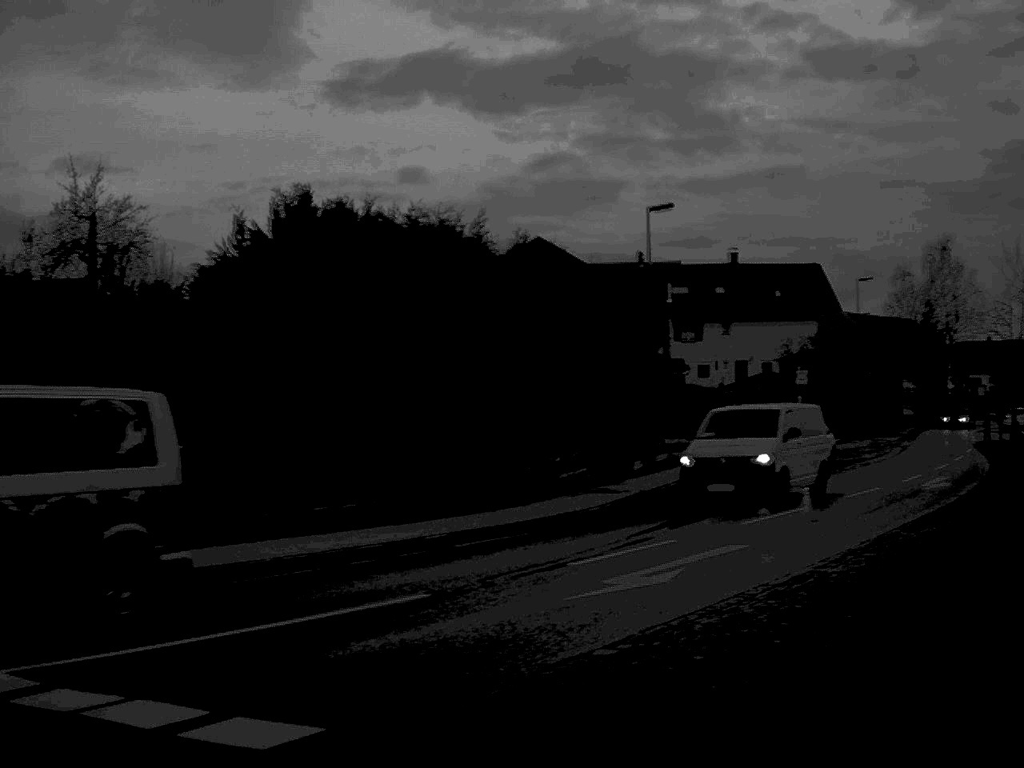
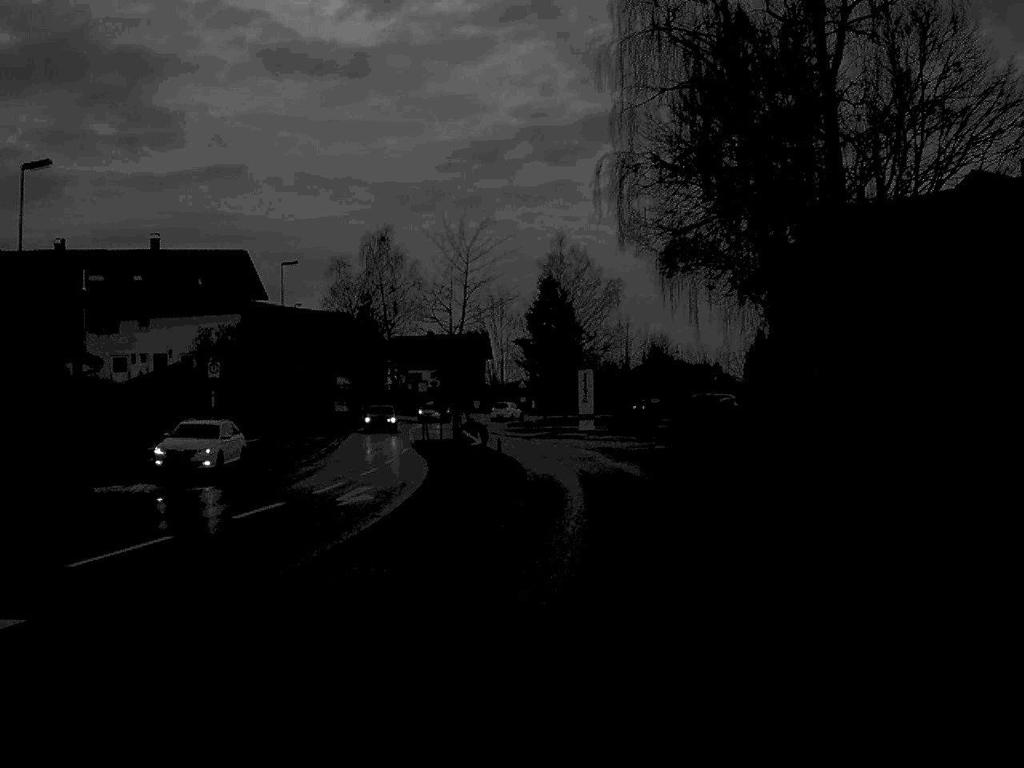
(+1.6, +5.7) m; +25°
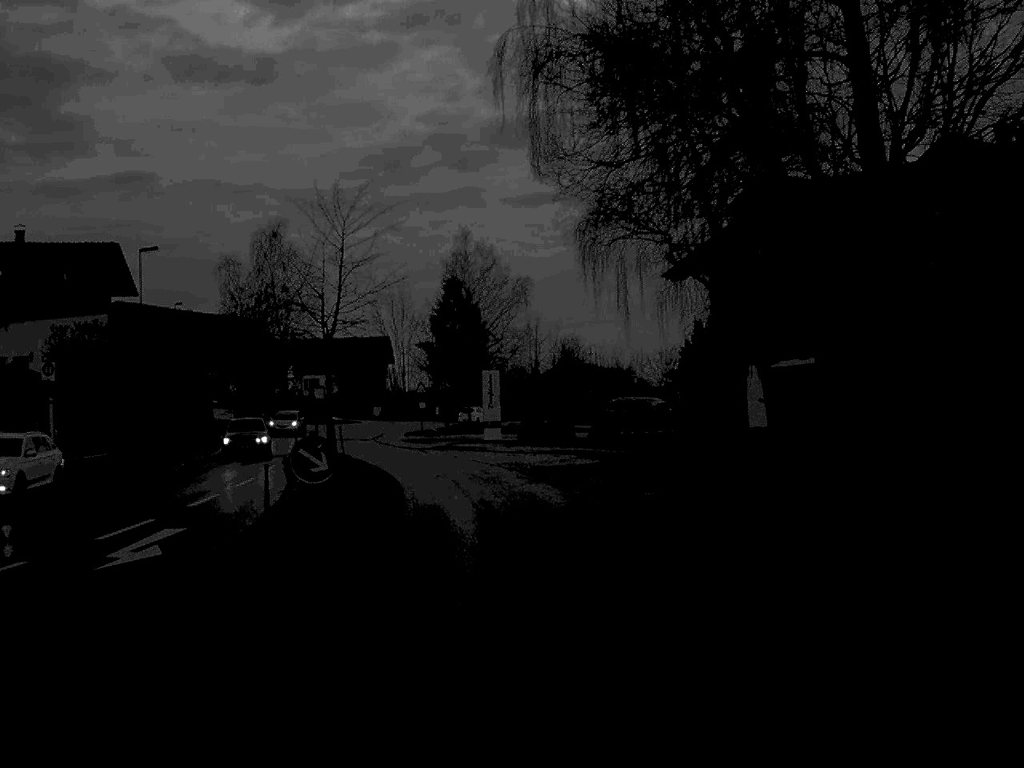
(+0.4, +8.1) m; +4°
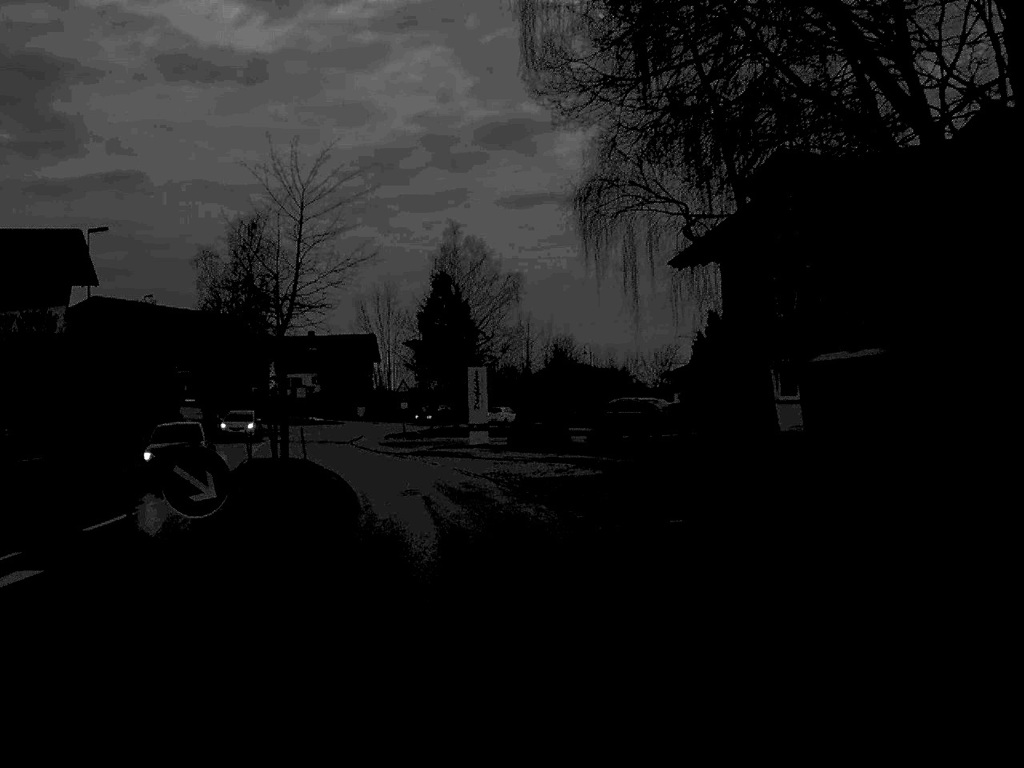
(0.0, +5.4) m; 0°
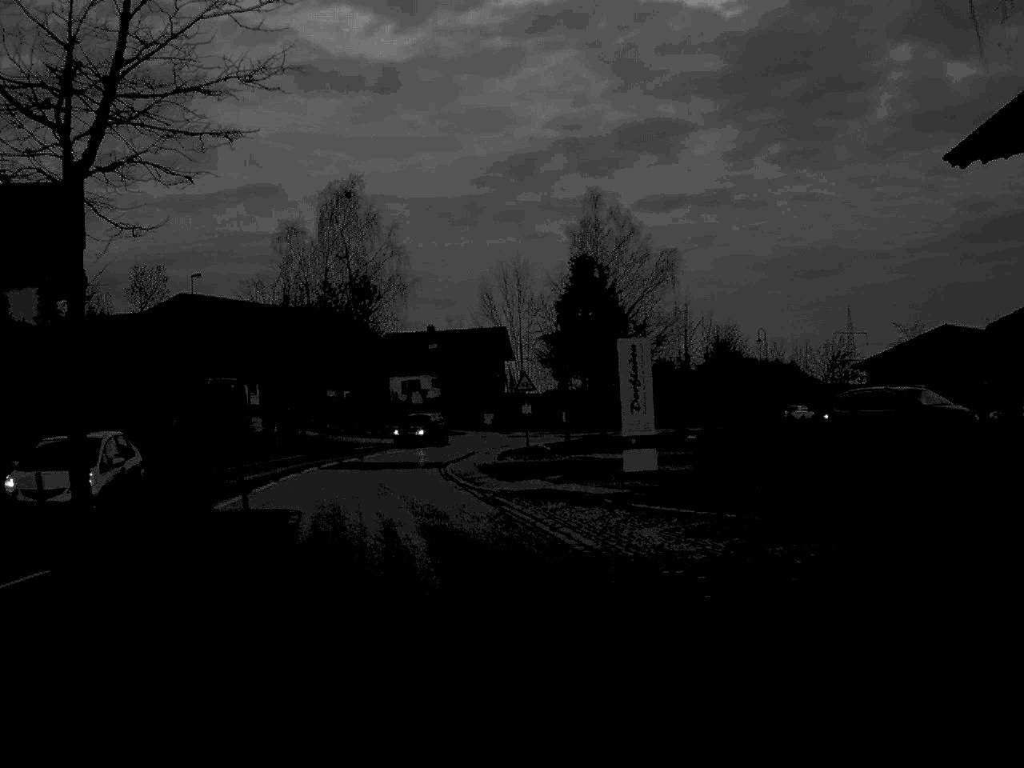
(-0.9, +20.2) m; -7°
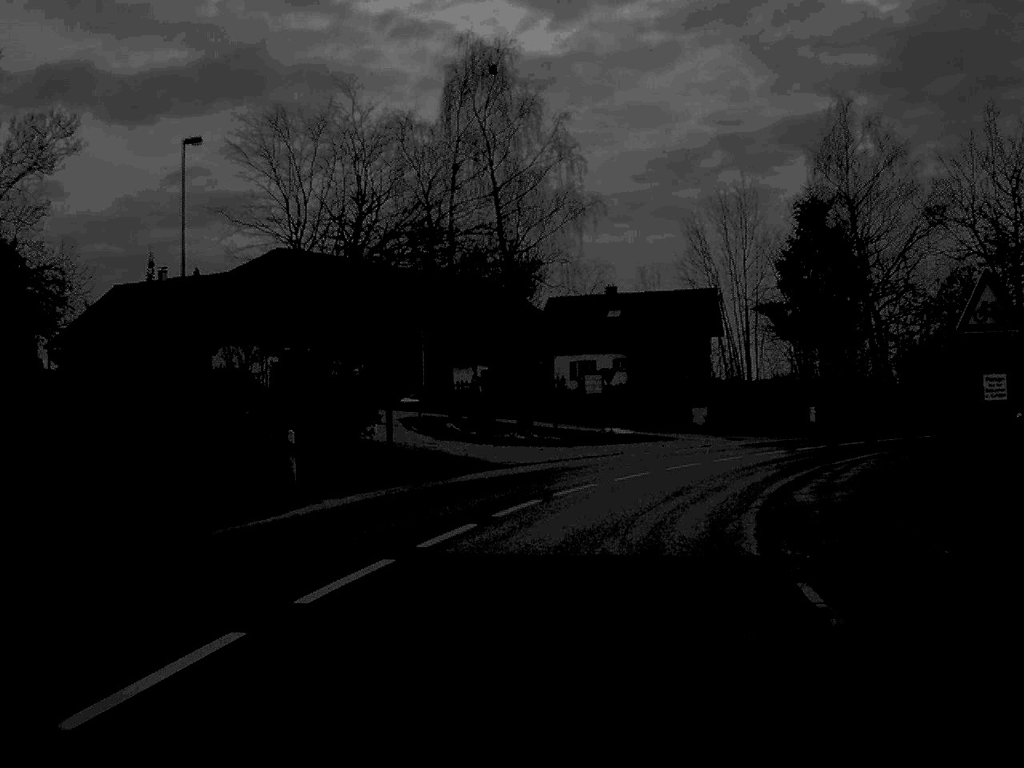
(-3.3, +31.3) m; -7°
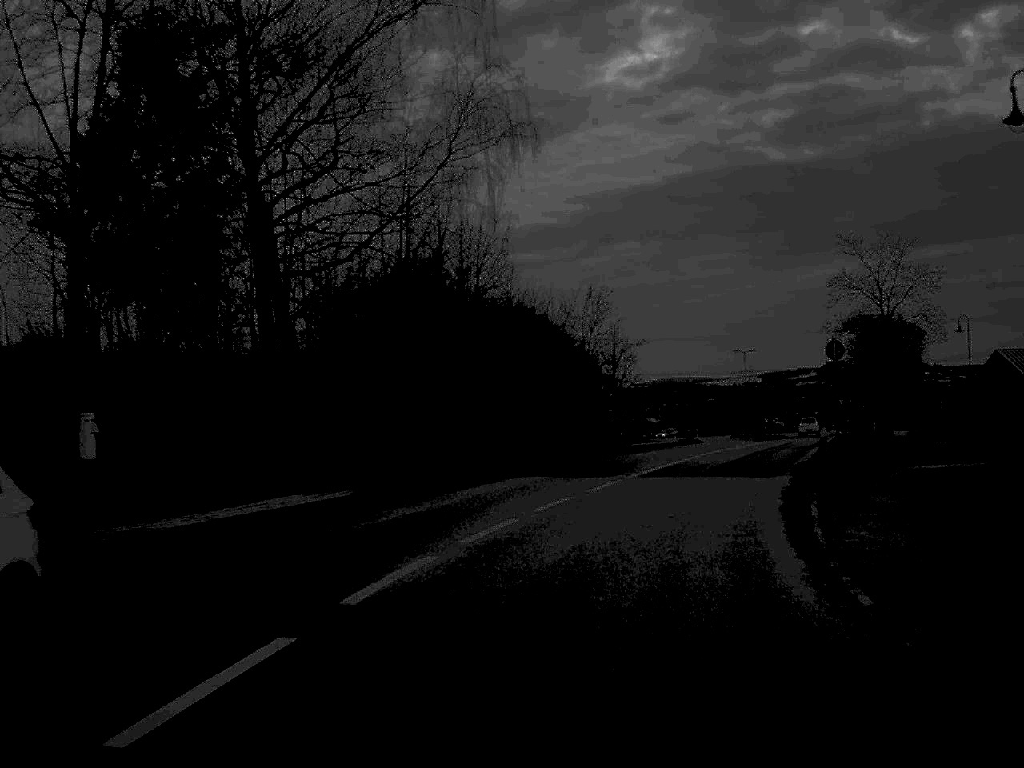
(+10.3, +42.2) m; +29°
